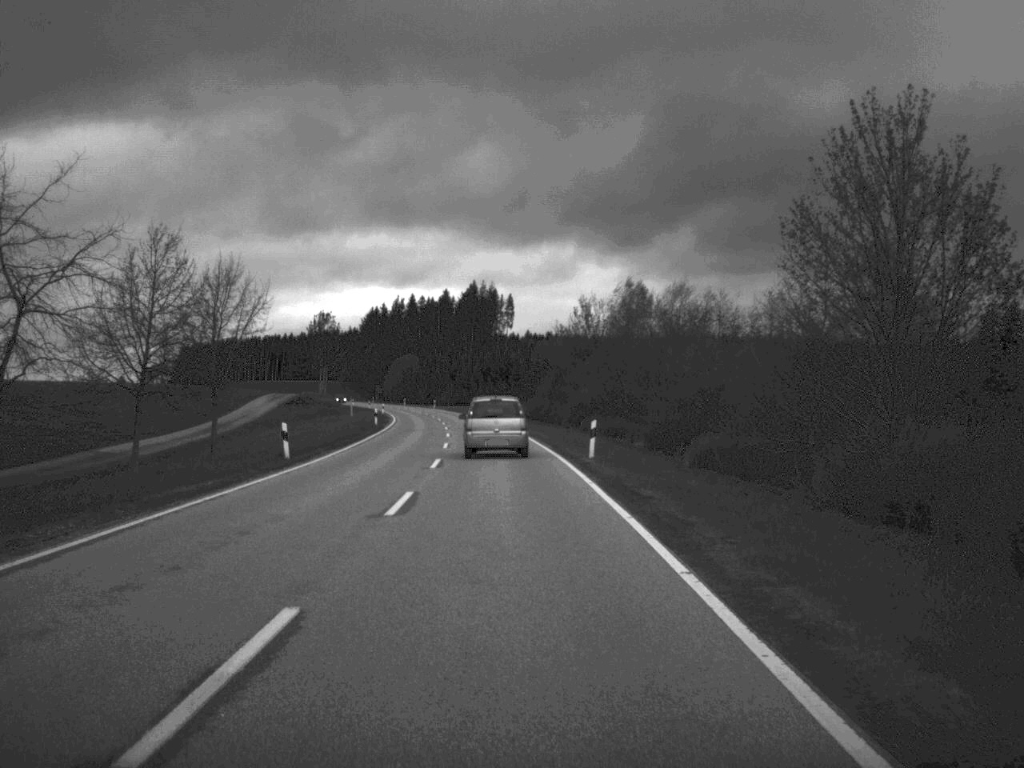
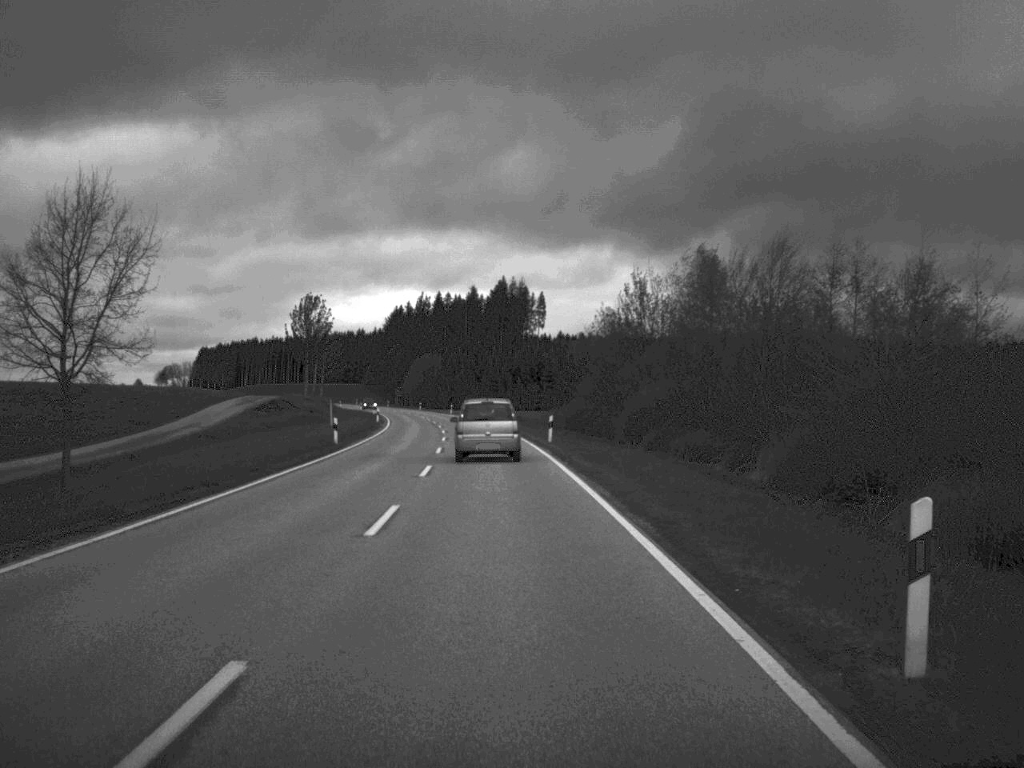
(-0.3, +25.3) m; -1°
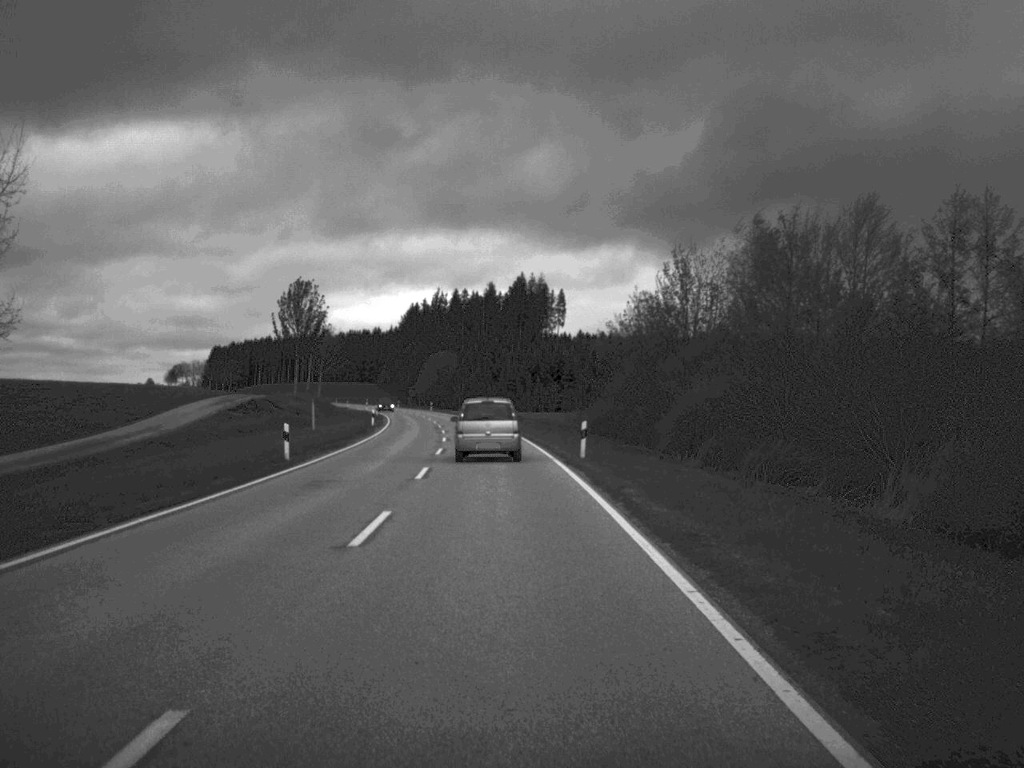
(-0.1, +12.9) m; -1°
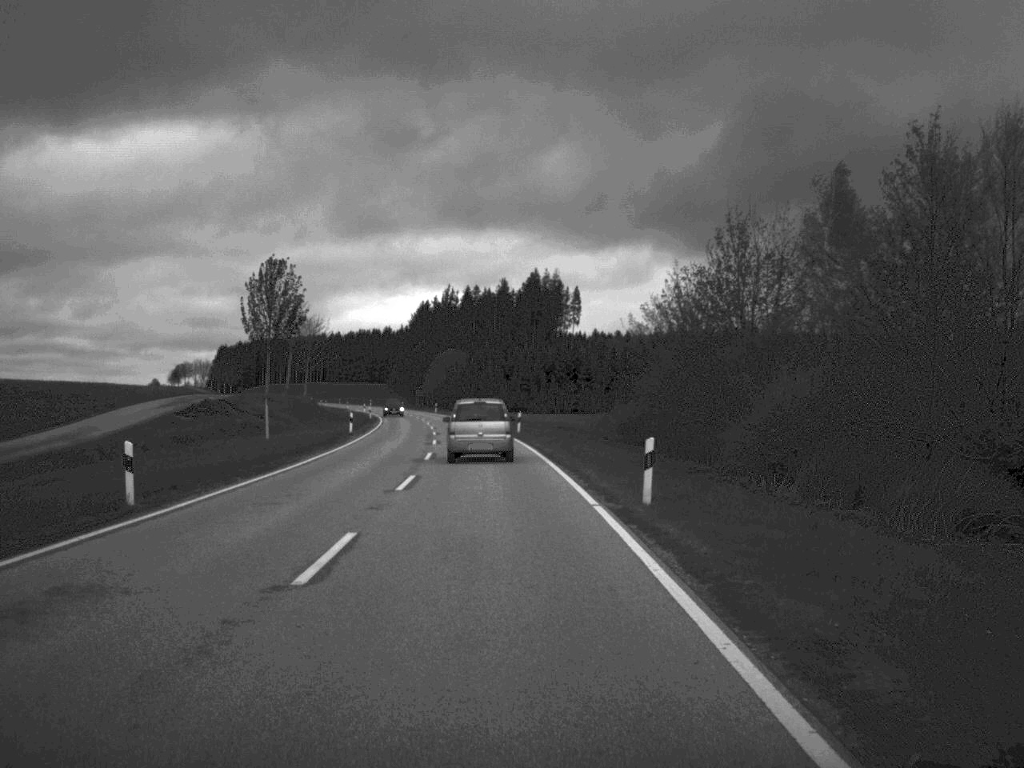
(-0.1, +14.6) m; -1°
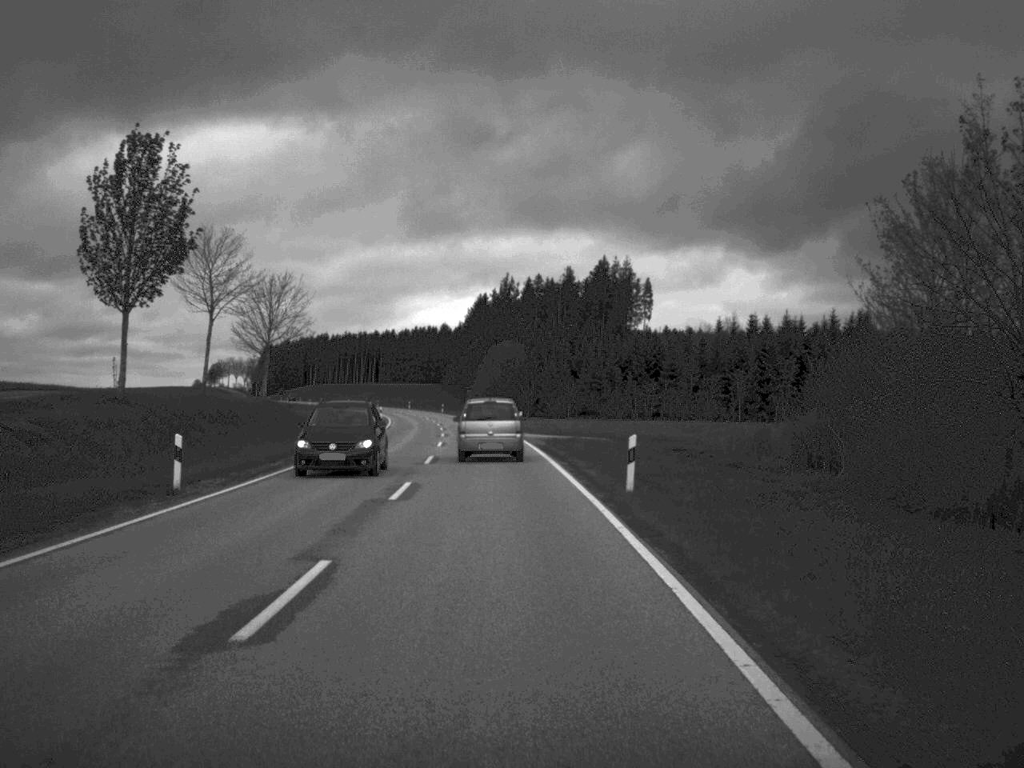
(-1.0, +37.3) m; -3°
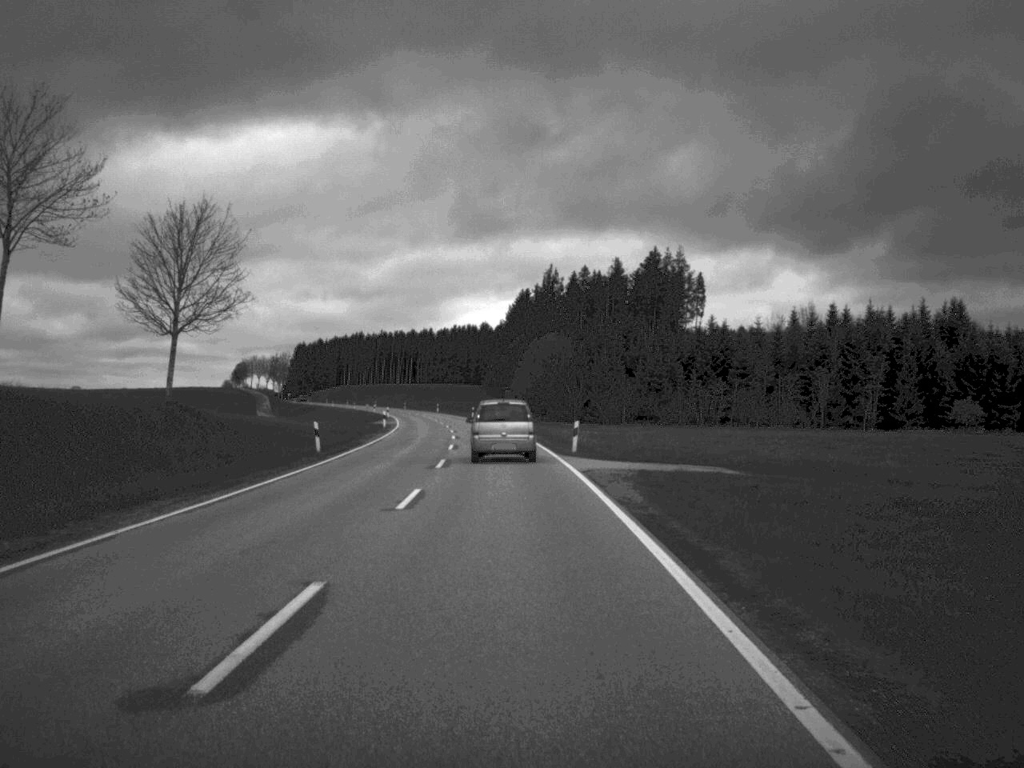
(-0.5, +24.9) m; -2°
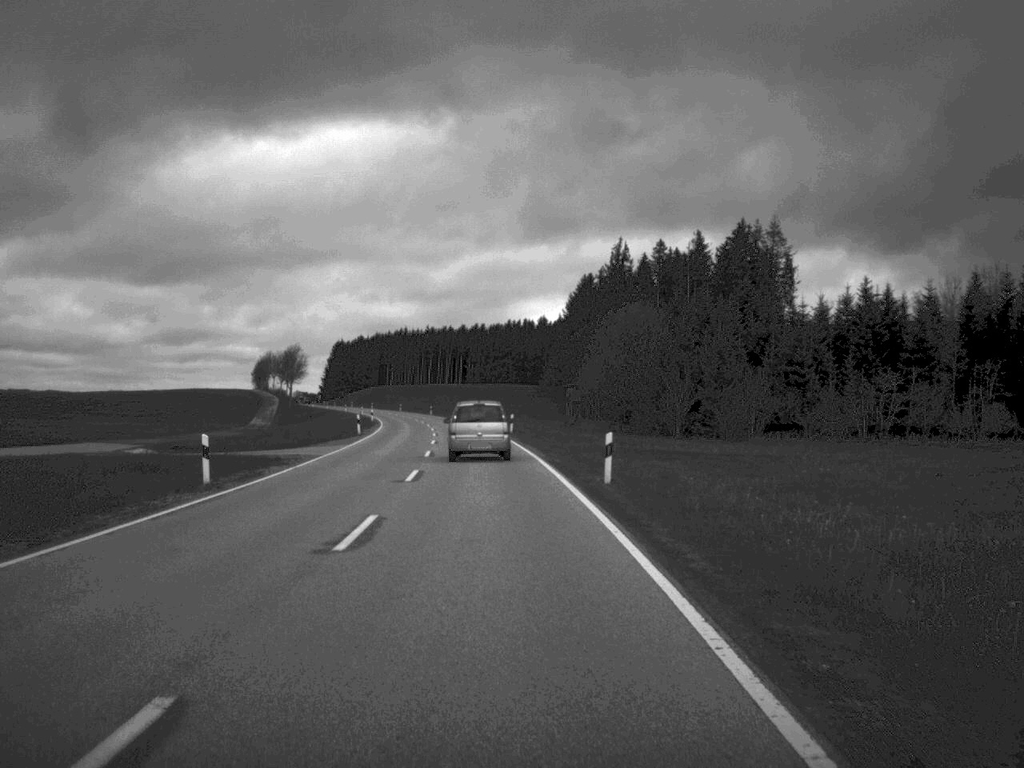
(-1.0, +51.2) m; -3°
